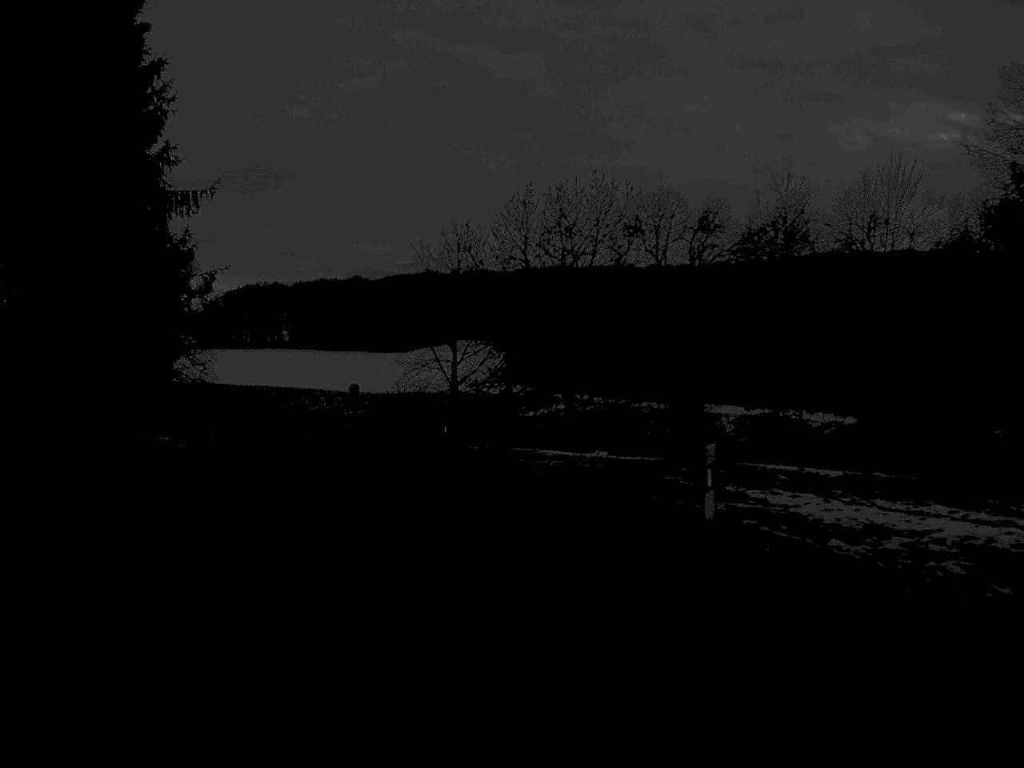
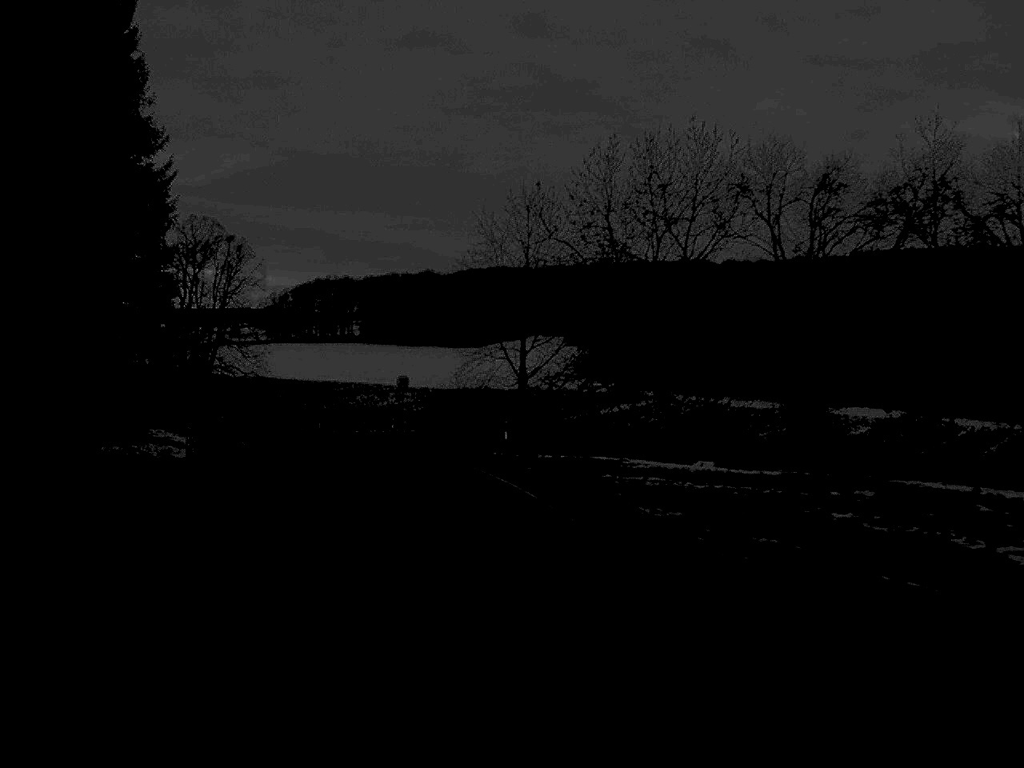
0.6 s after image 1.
(-0.3, +11.1) m; -3°
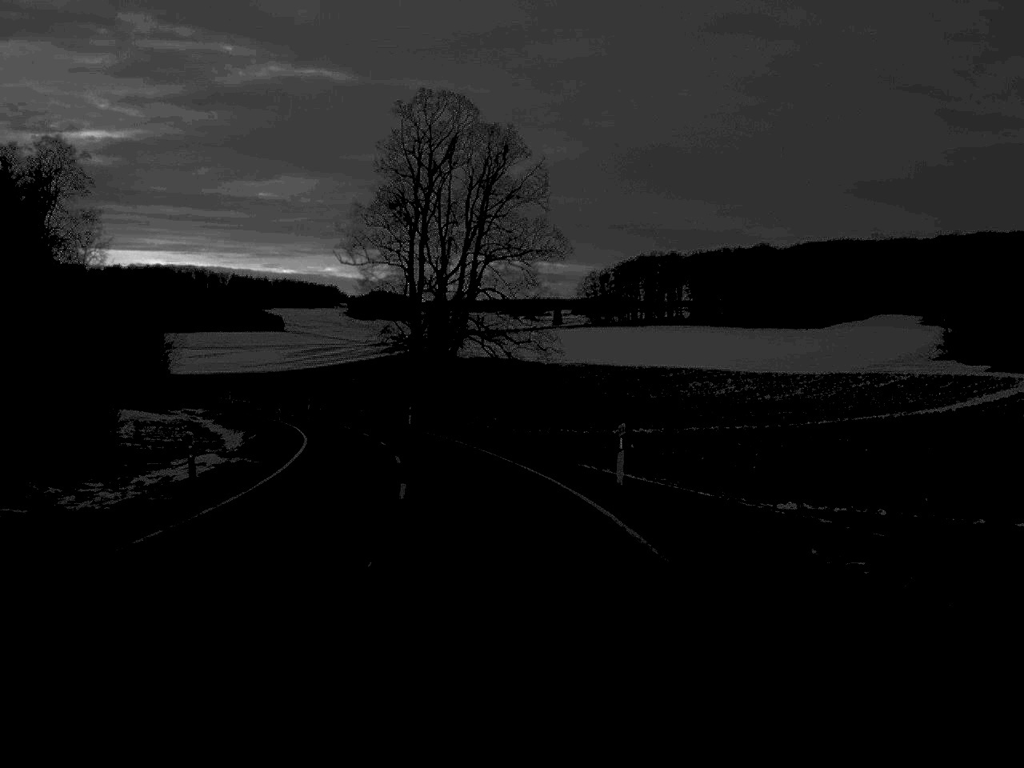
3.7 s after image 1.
(-8.6, +57.9) m; -14°
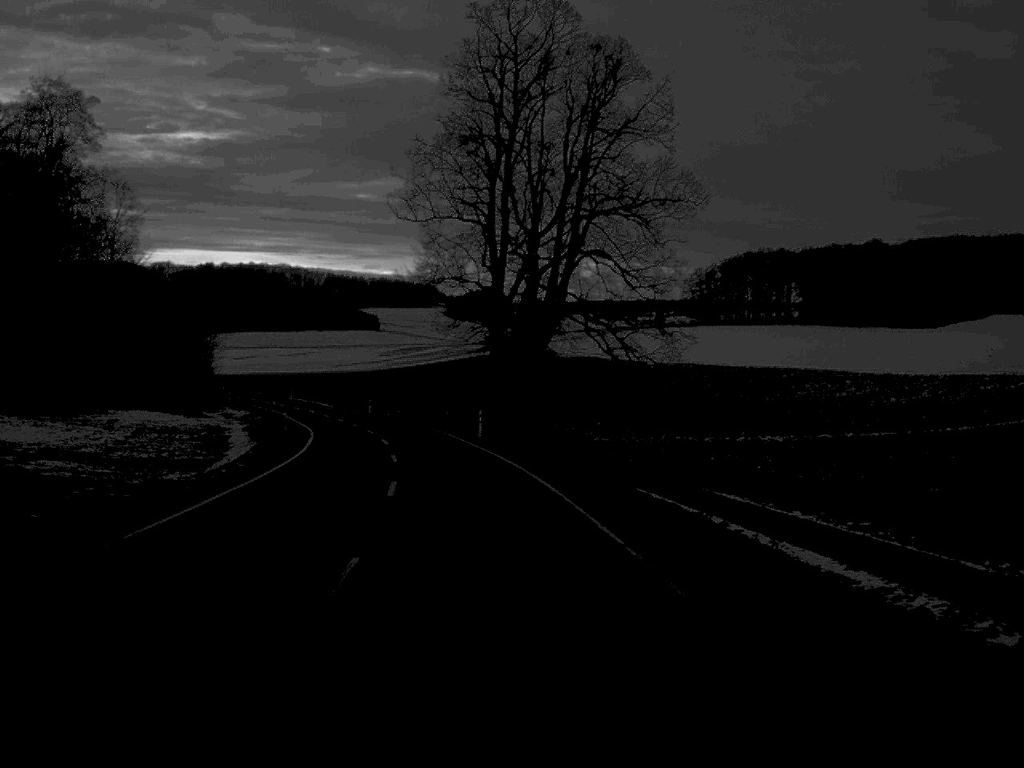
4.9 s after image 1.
(-0.9, +23.4) m; -4°
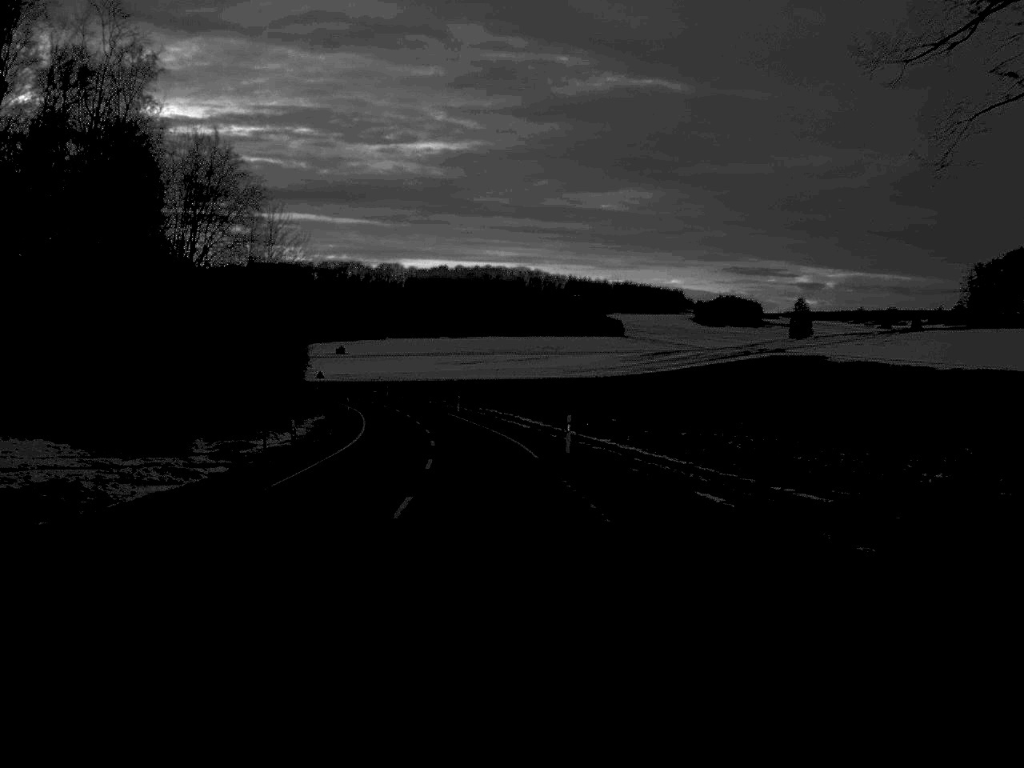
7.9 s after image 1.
(-6.2, +62.7) m; -11°
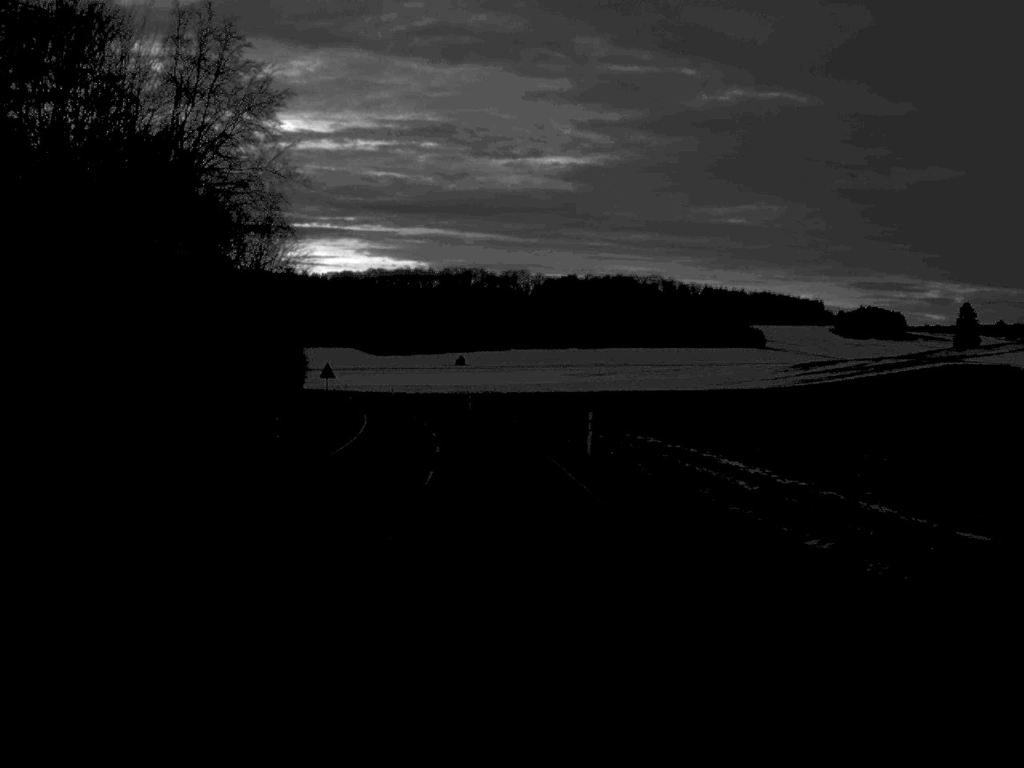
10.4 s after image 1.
(-2.7, +53.7) m; -6°
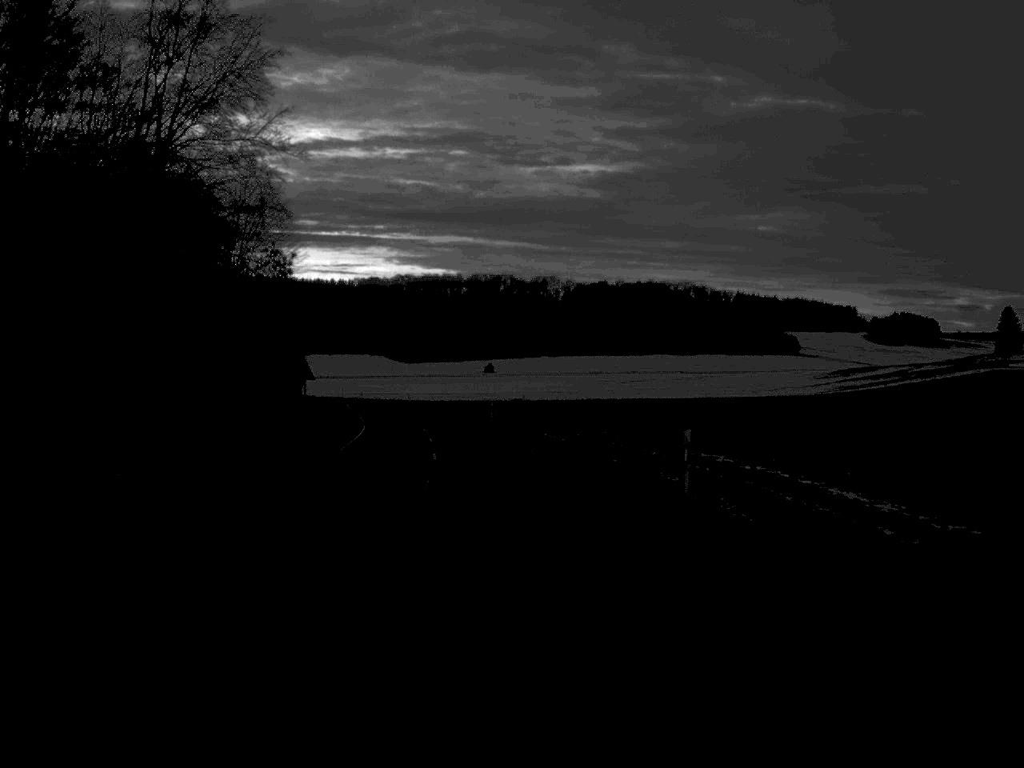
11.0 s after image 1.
(-0.2, +13.6) m; -1°
